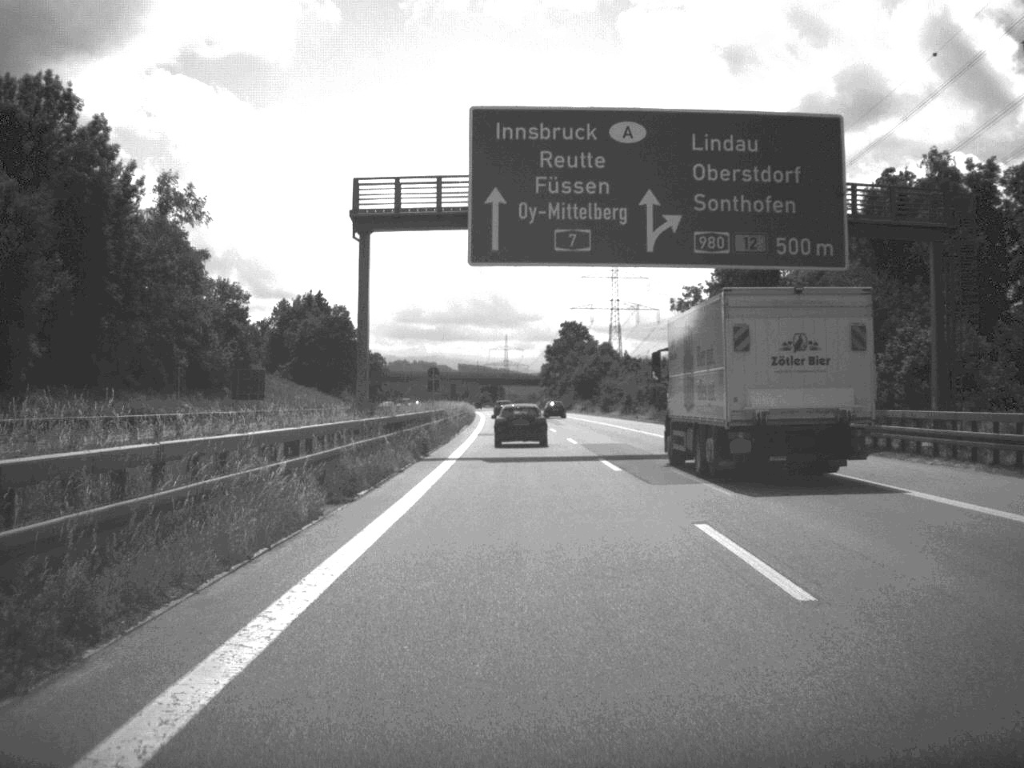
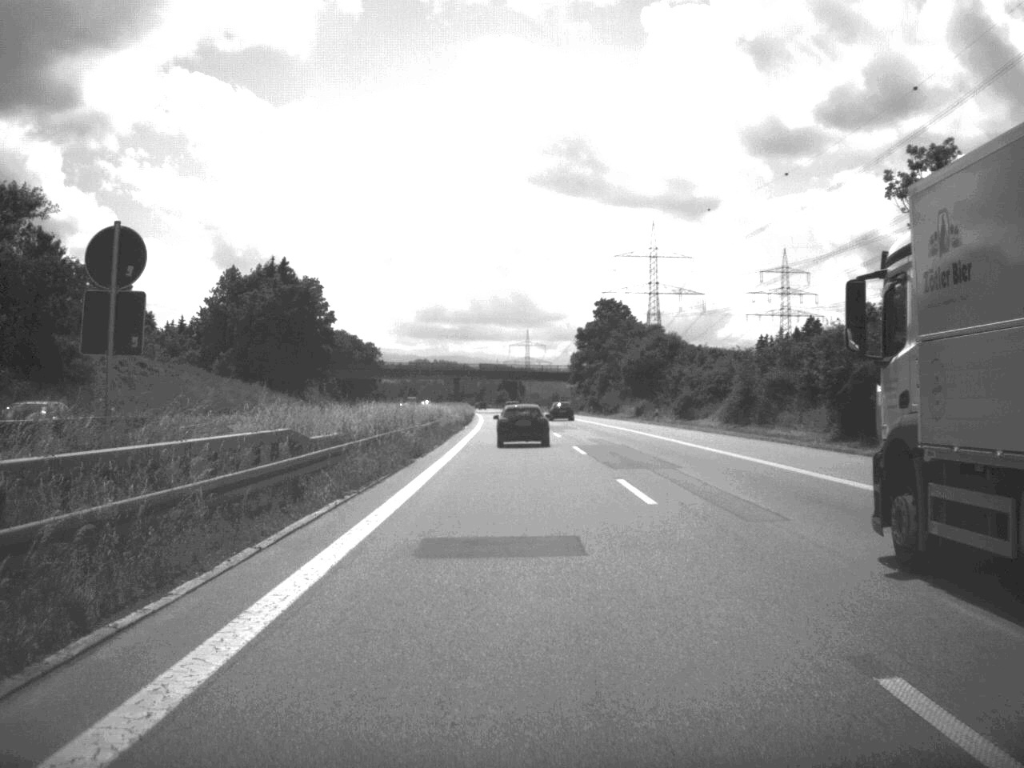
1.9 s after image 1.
(-0.6, +61.7) m; -1°
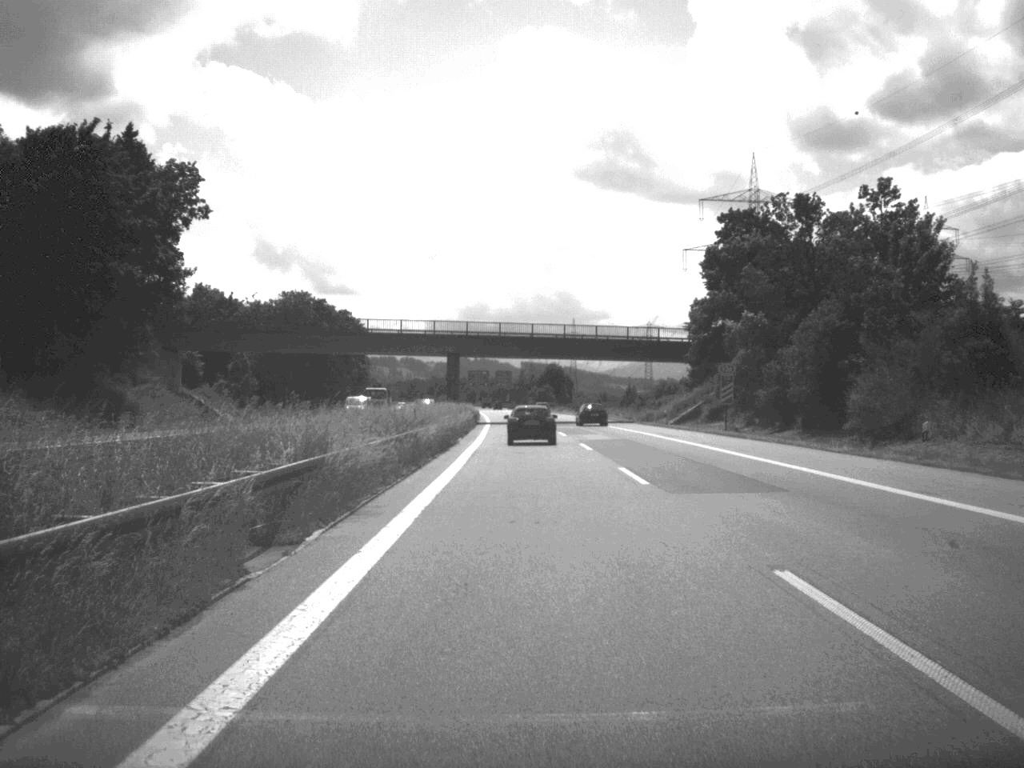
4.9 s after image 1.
(-2.2, +101.7) m; -2°
